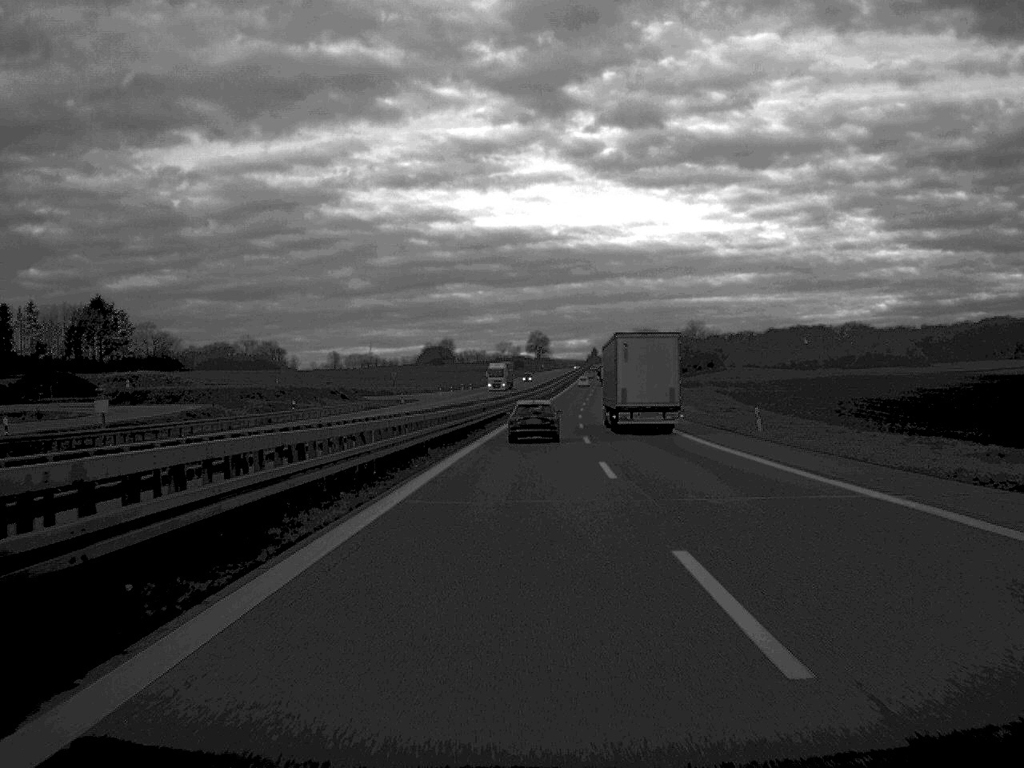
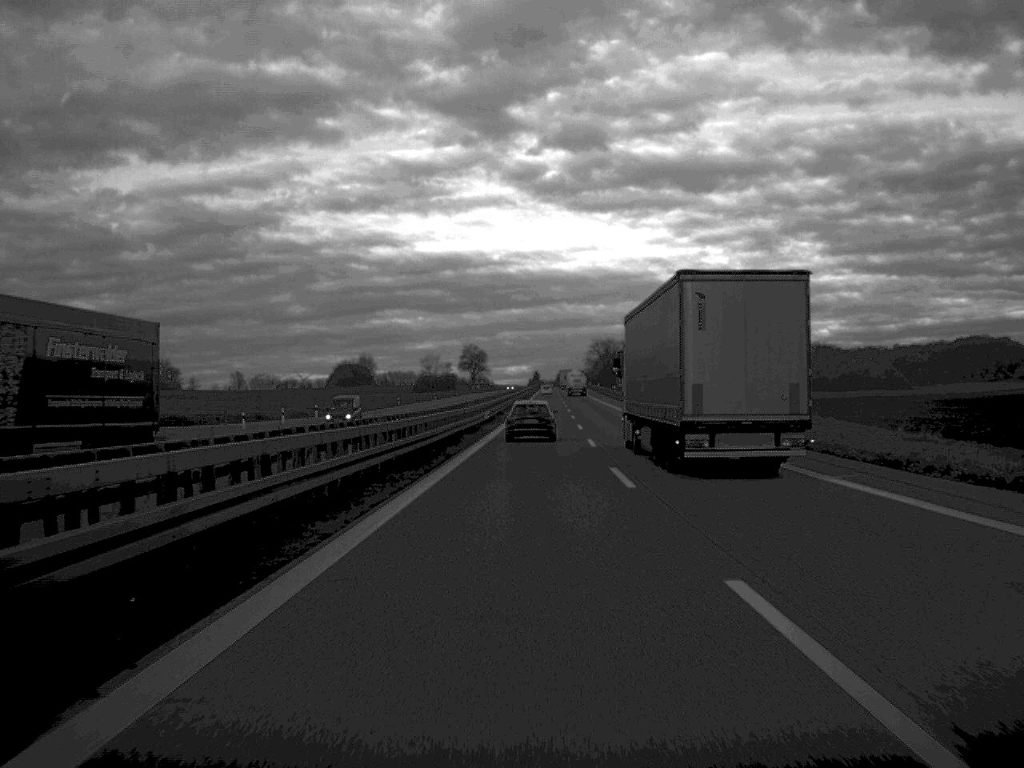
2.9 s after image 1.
(+2.2, +92.1) m; +3°
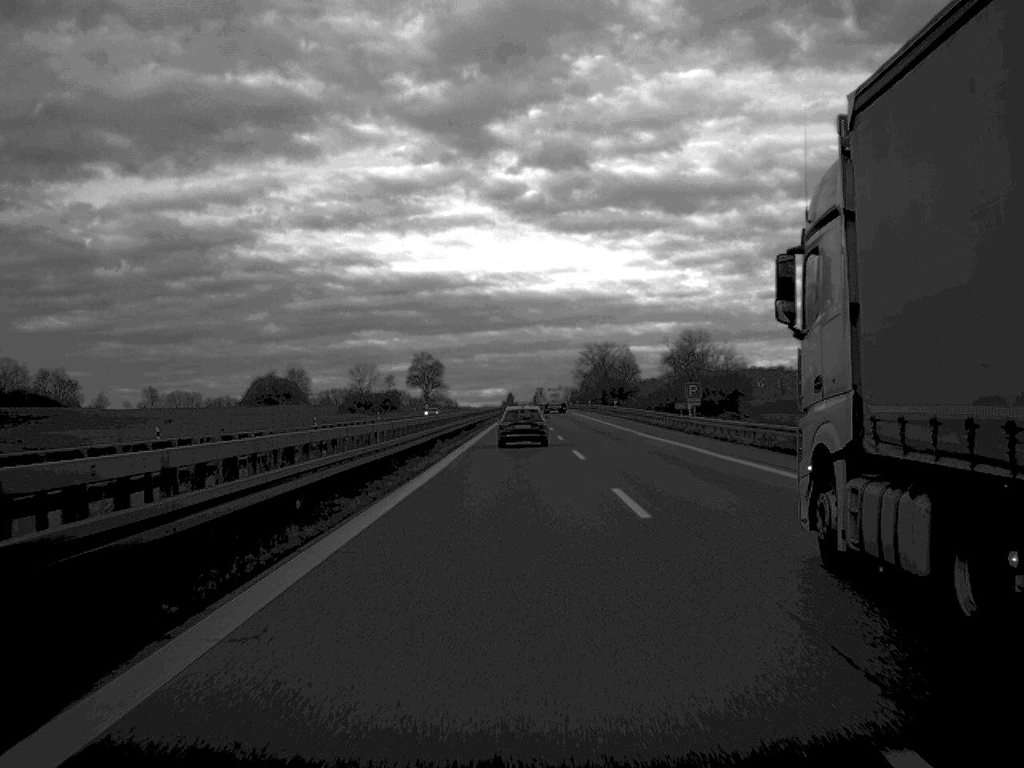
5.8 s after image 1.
(+1.5, +95.3) m; +1°
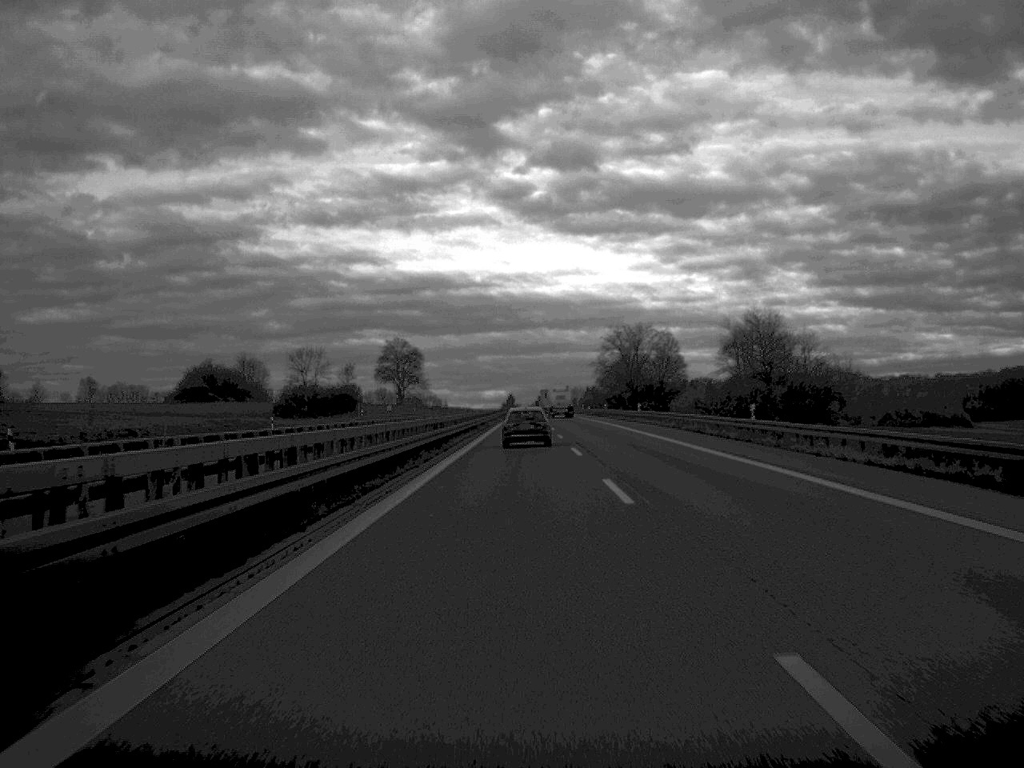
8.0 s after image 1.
(-0.2, +69.5) m; 0°
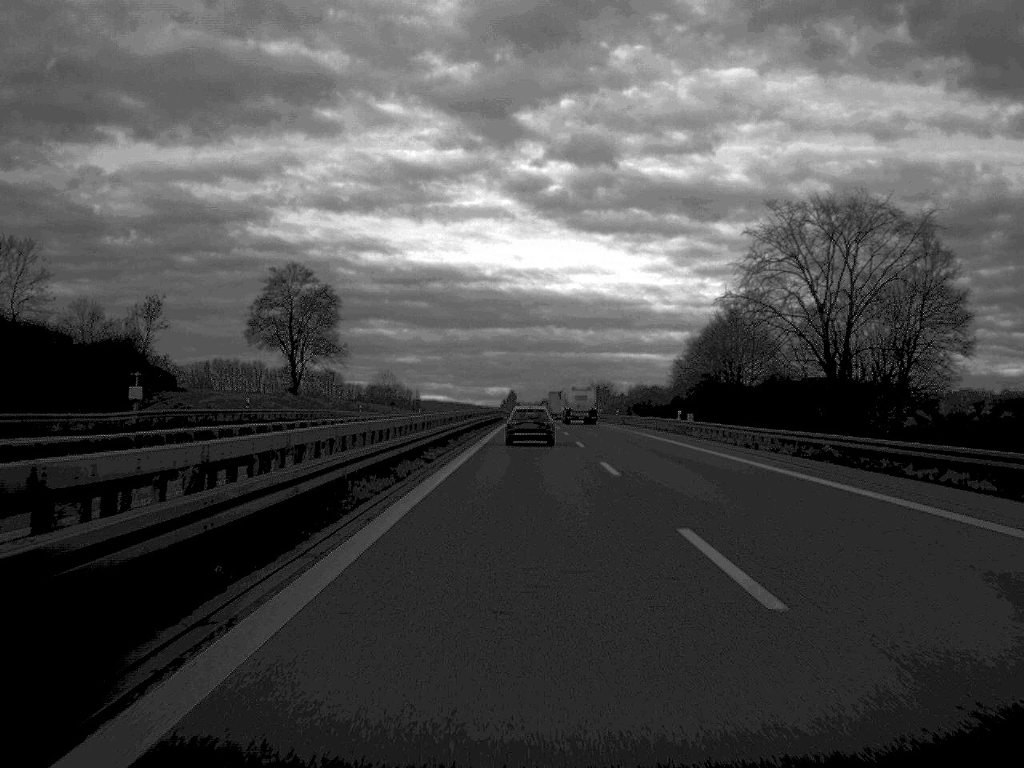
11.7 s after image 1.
(-0.3, +118.0) m; 0°
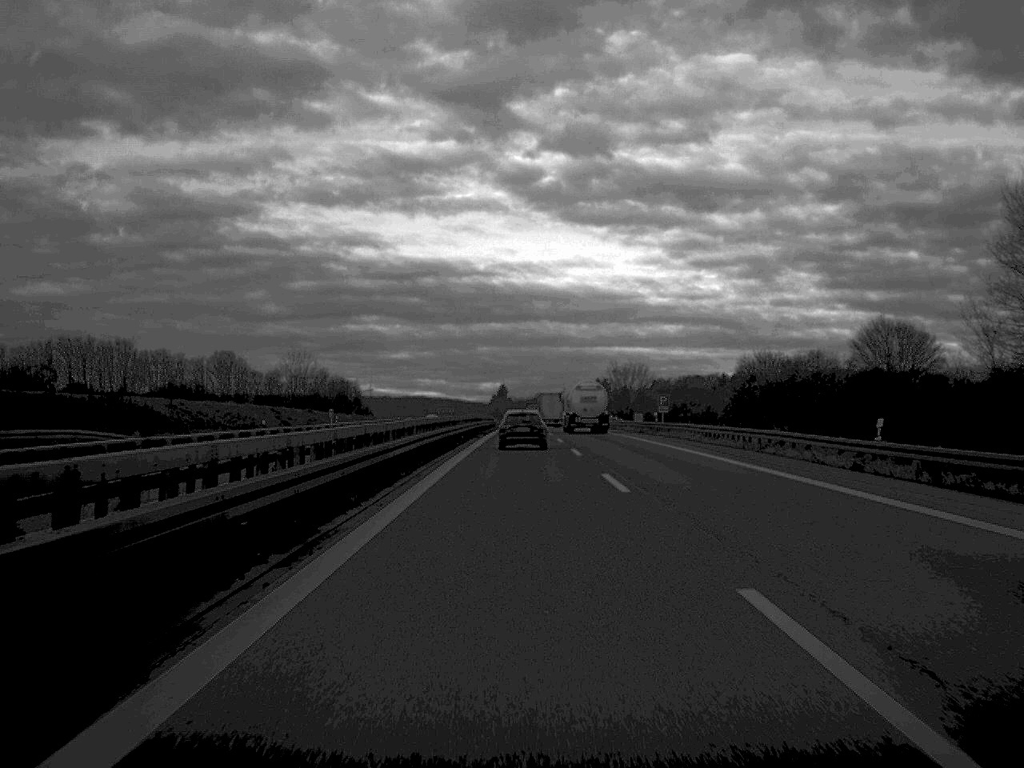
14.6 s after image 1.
(+0.4, +95.5) m; 0°
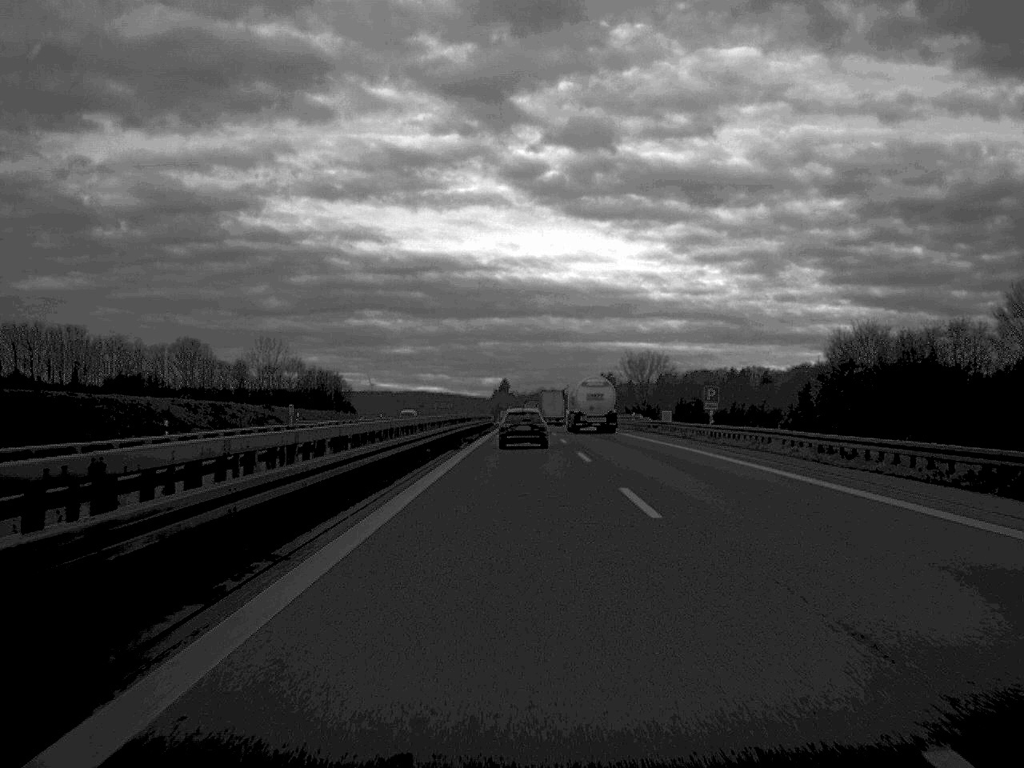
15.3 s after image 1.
(0.0, +22.5) m; 0°
